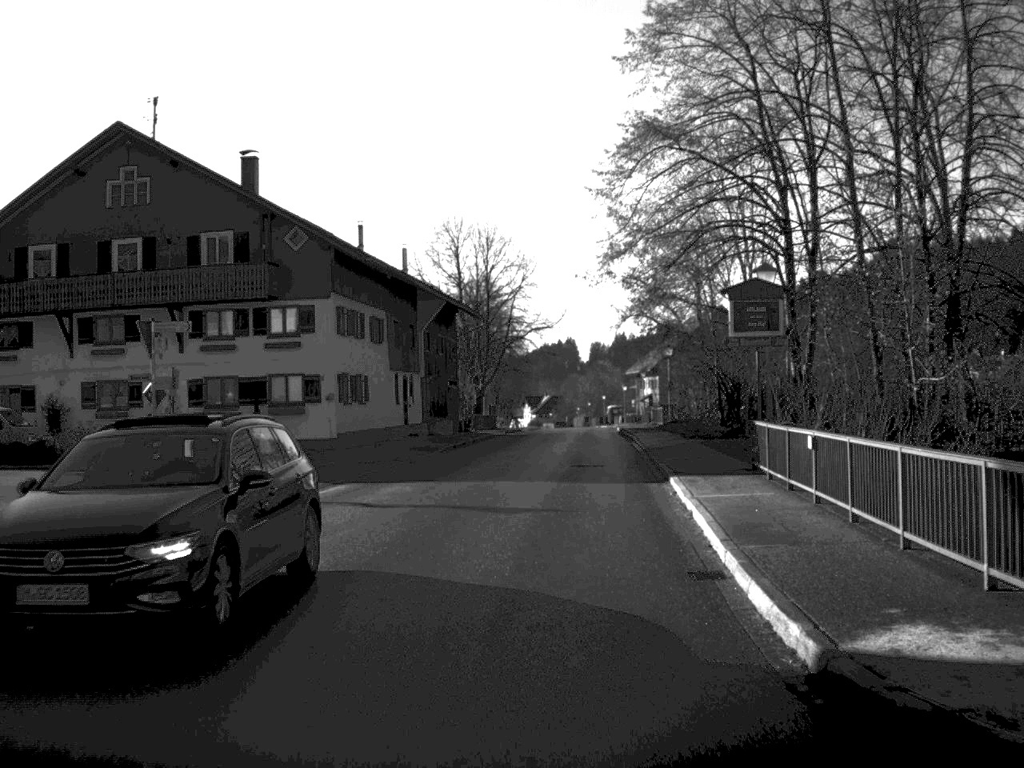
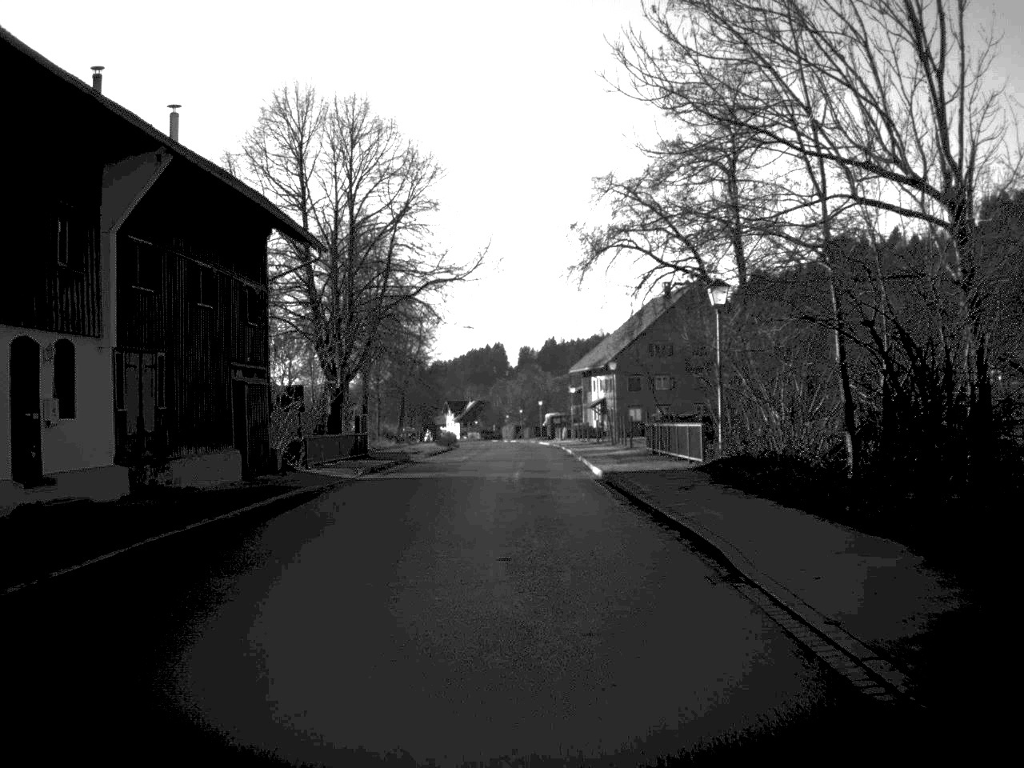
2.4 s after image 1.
(+1.2, +34.3) m; +3°
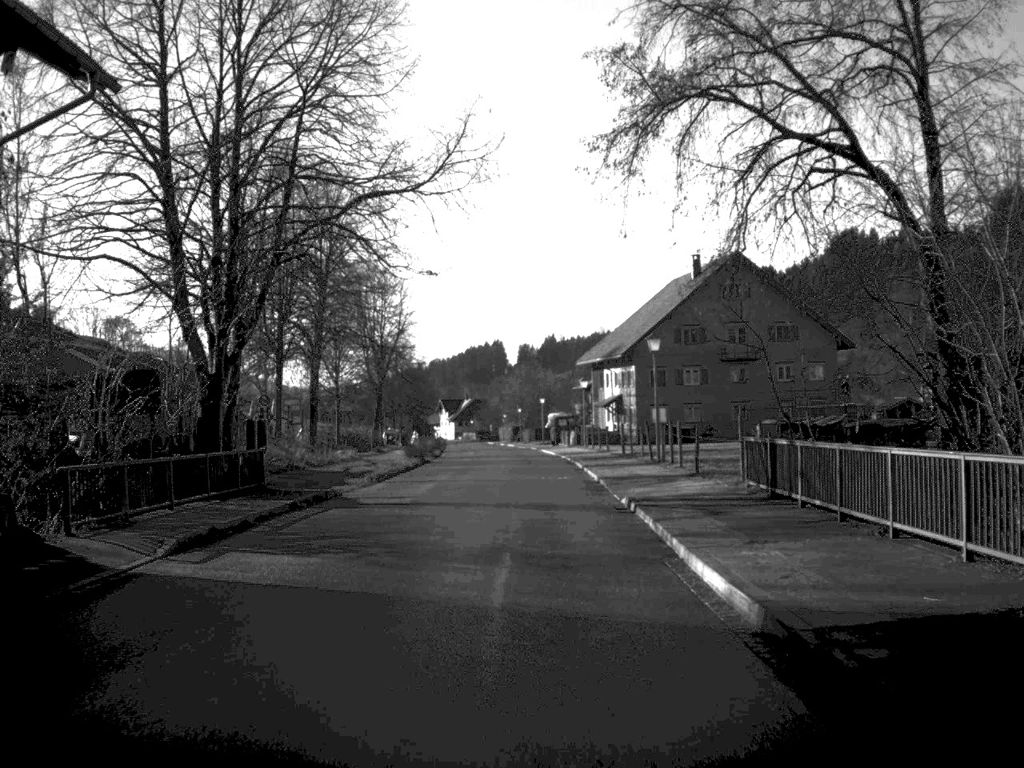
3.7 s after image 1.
(0.0, +18.6) m; 0°
